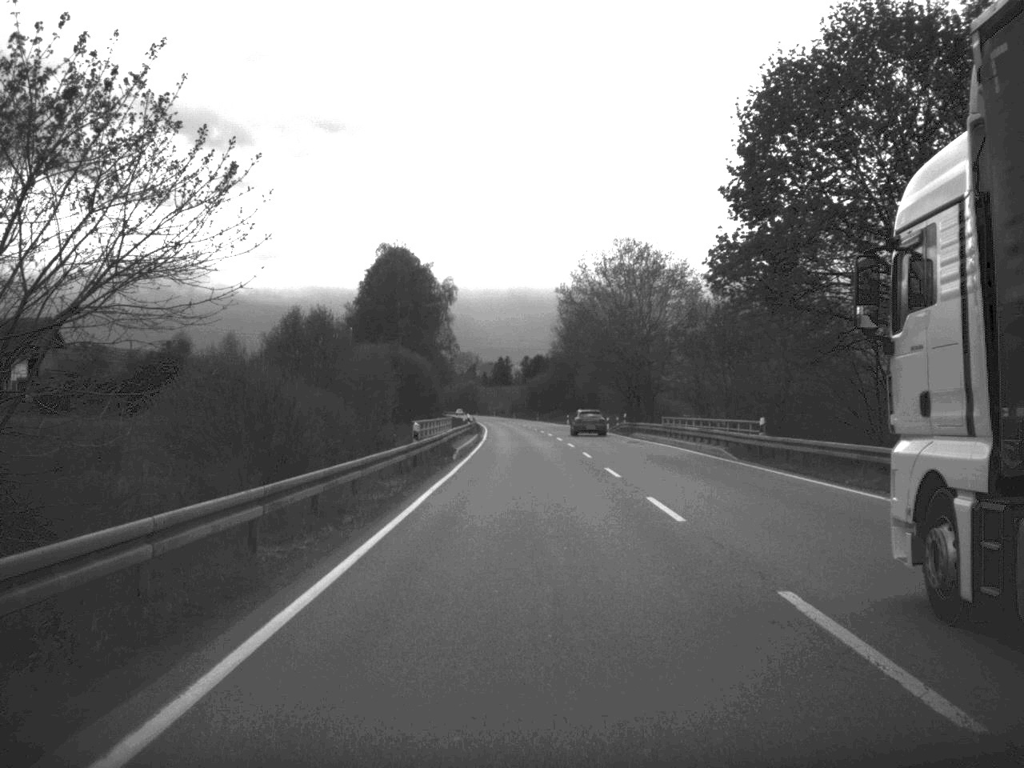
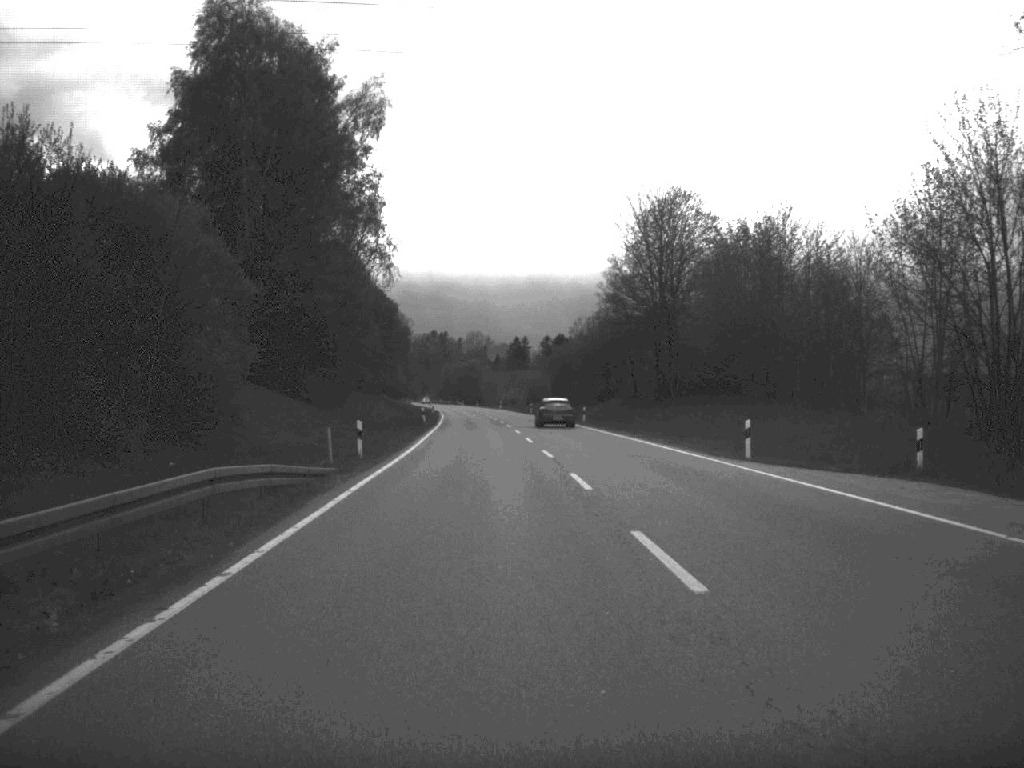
(-1.0, +101.7) m; -1°
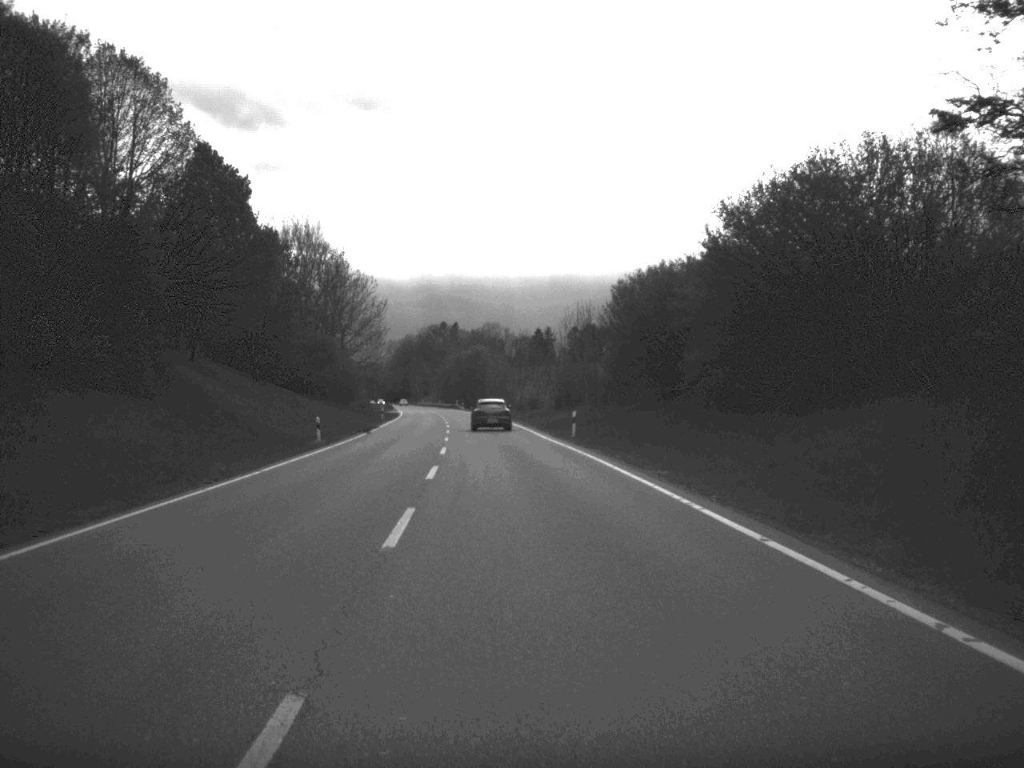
(-0.5, +78.9) m; -1°
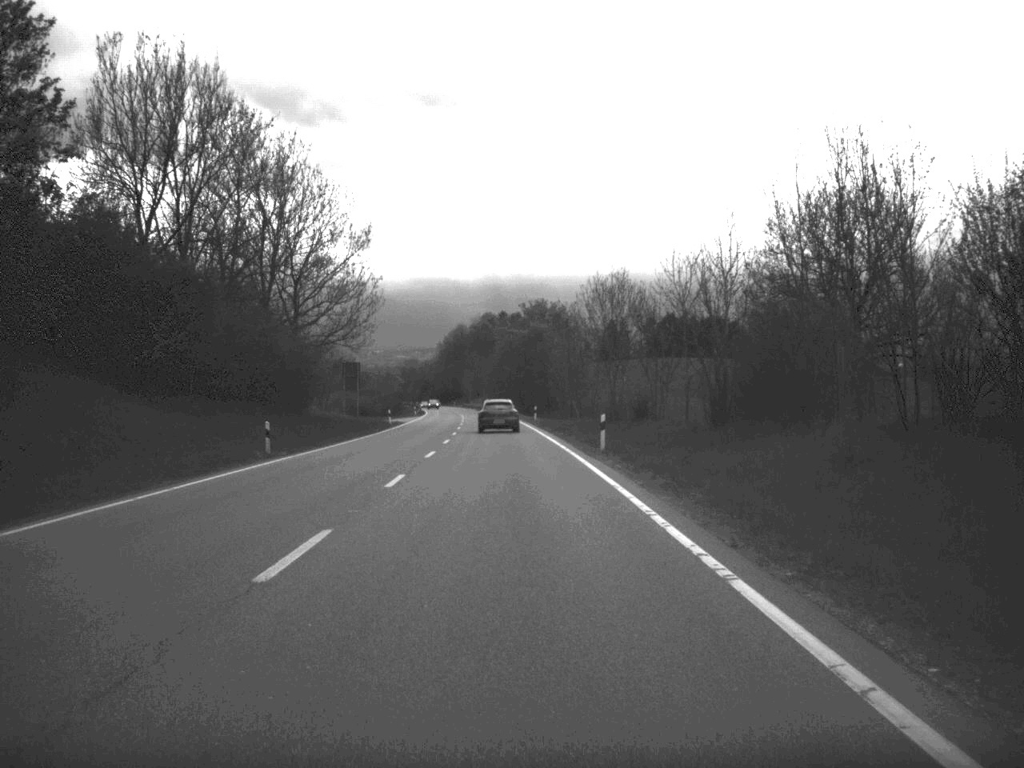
(-1.6, +61.1) m; -3°
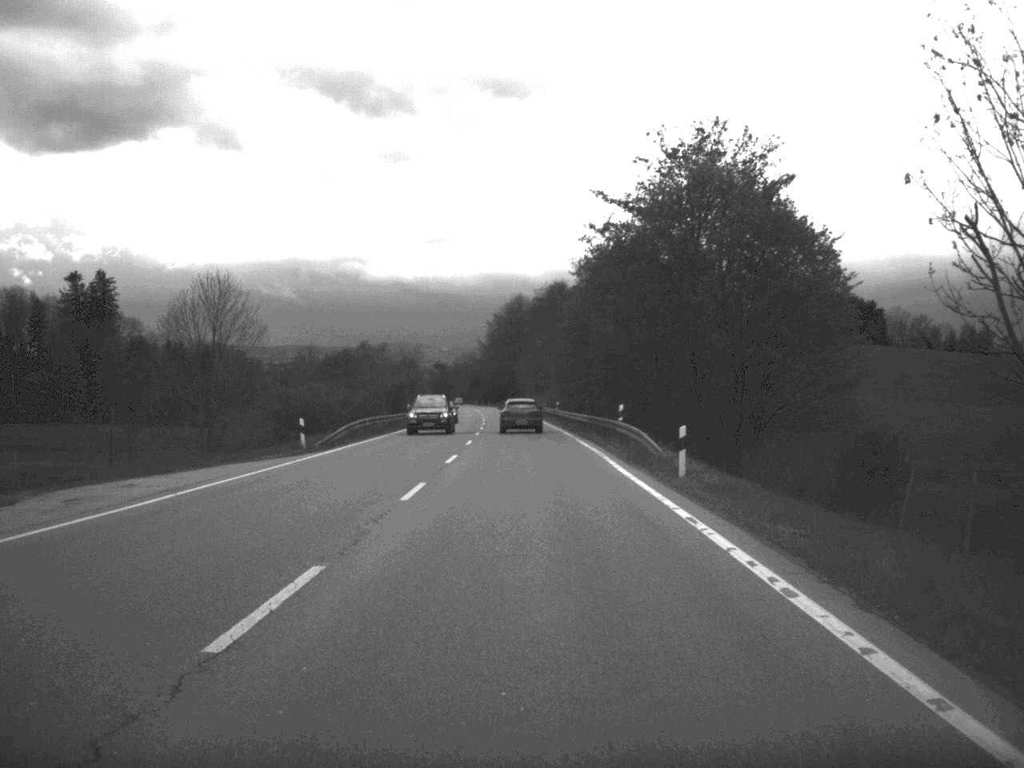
(-3.0, +96.8) m; -3°
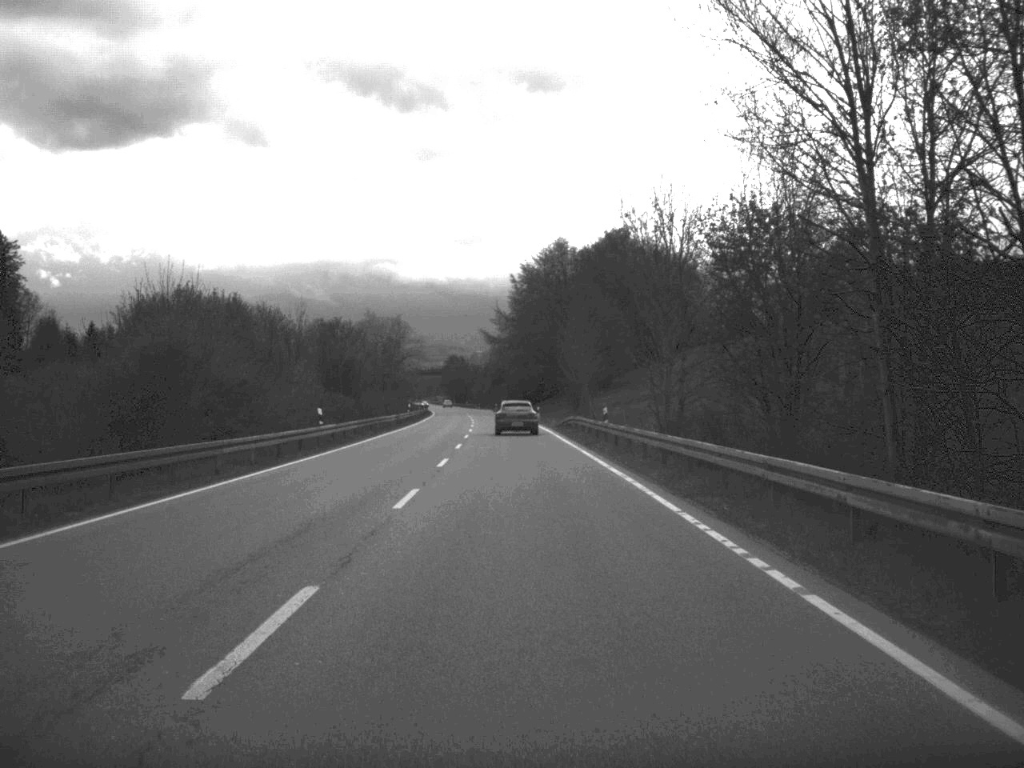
(-1.5, +95.3) m; -2°
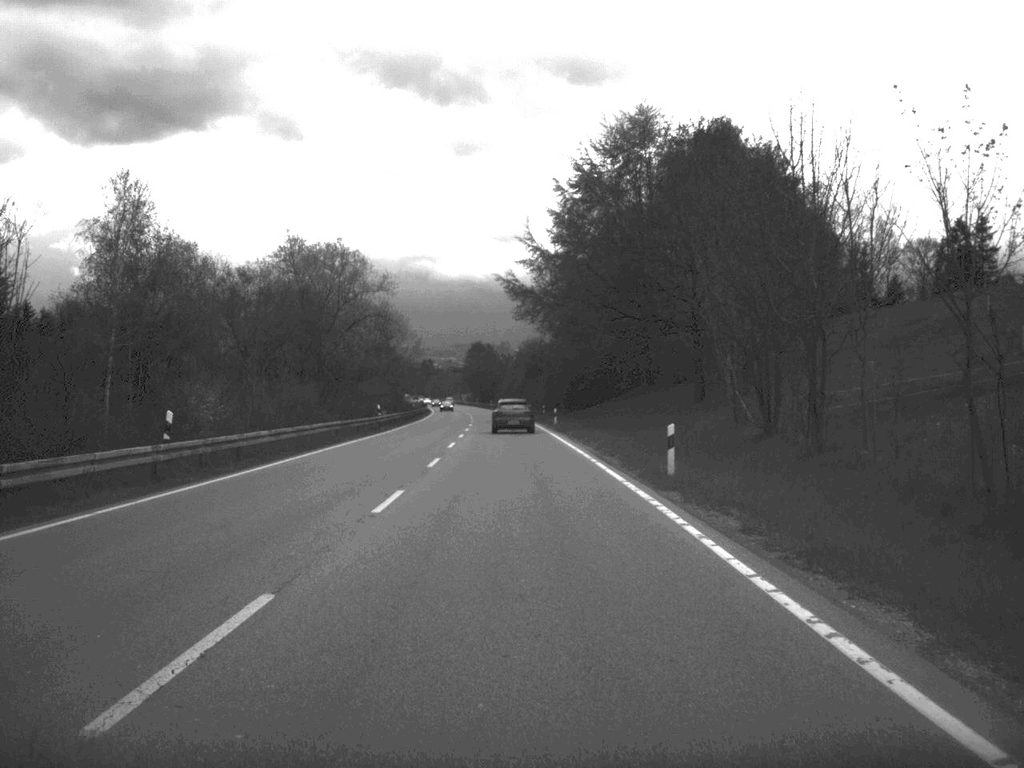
(-1.1, +71.5) m; -2°
